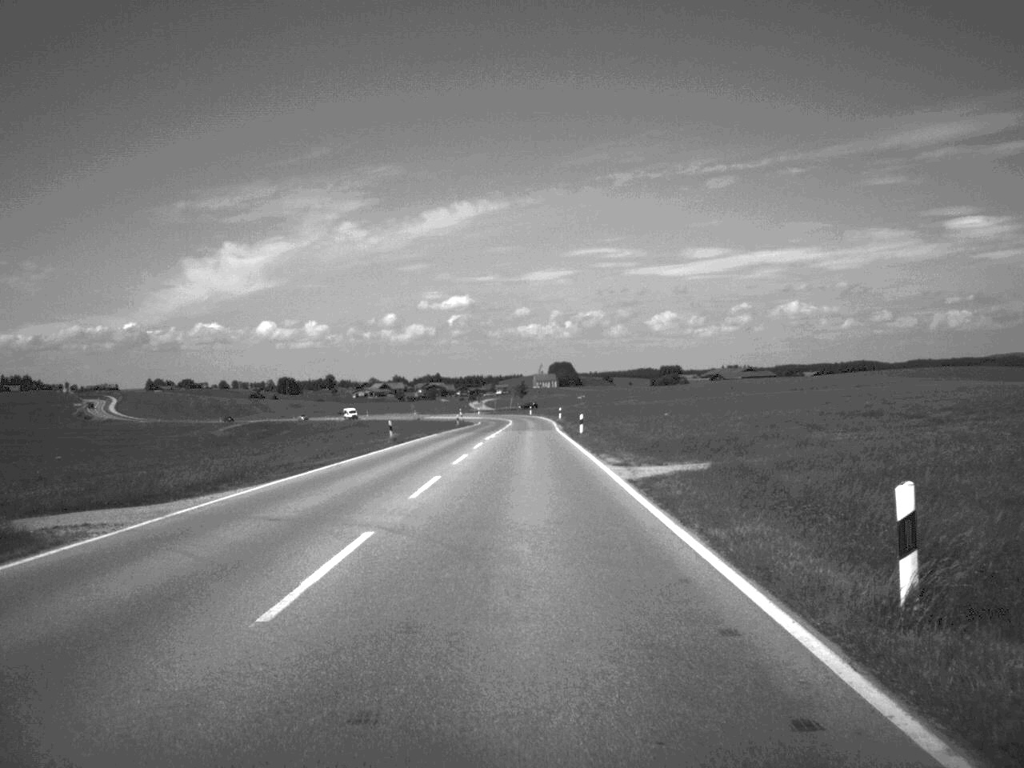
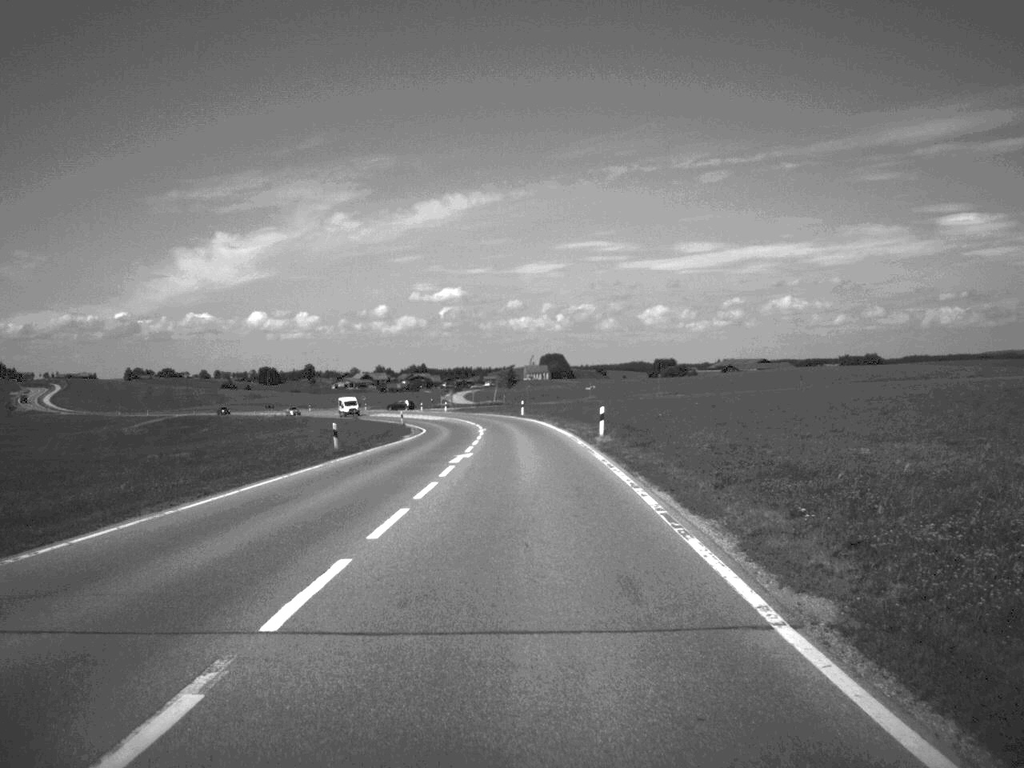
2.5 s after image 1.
(0.0, +67.2) m; 0°
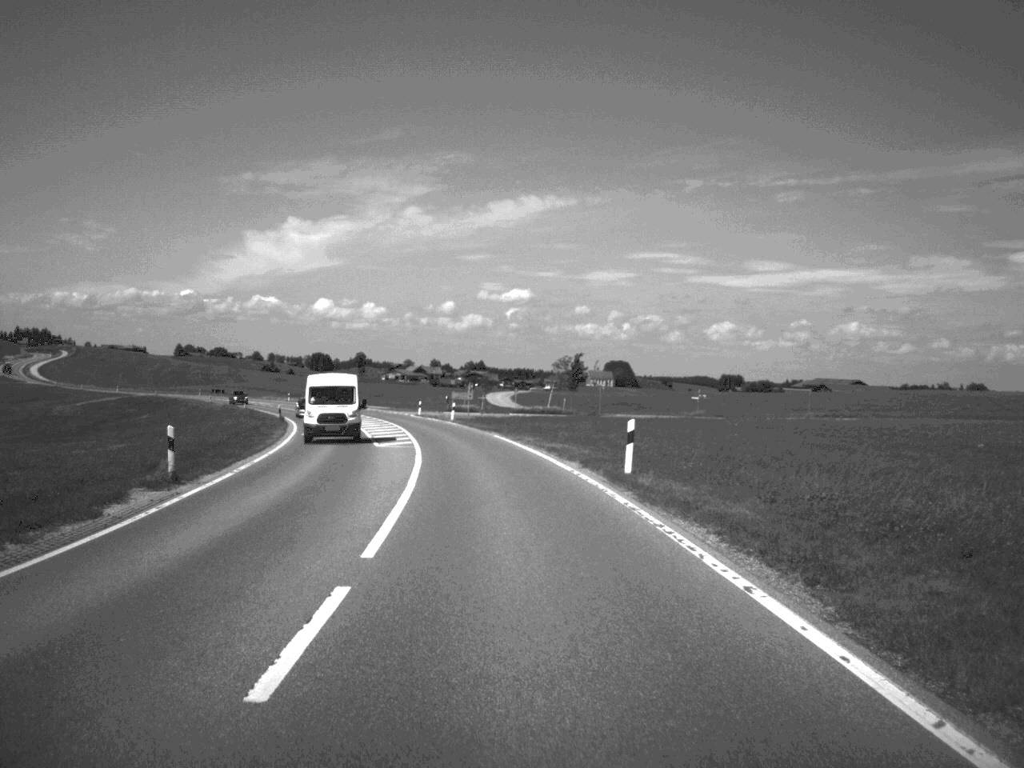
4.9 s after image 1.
(-1.2, +66.8) m; -3°
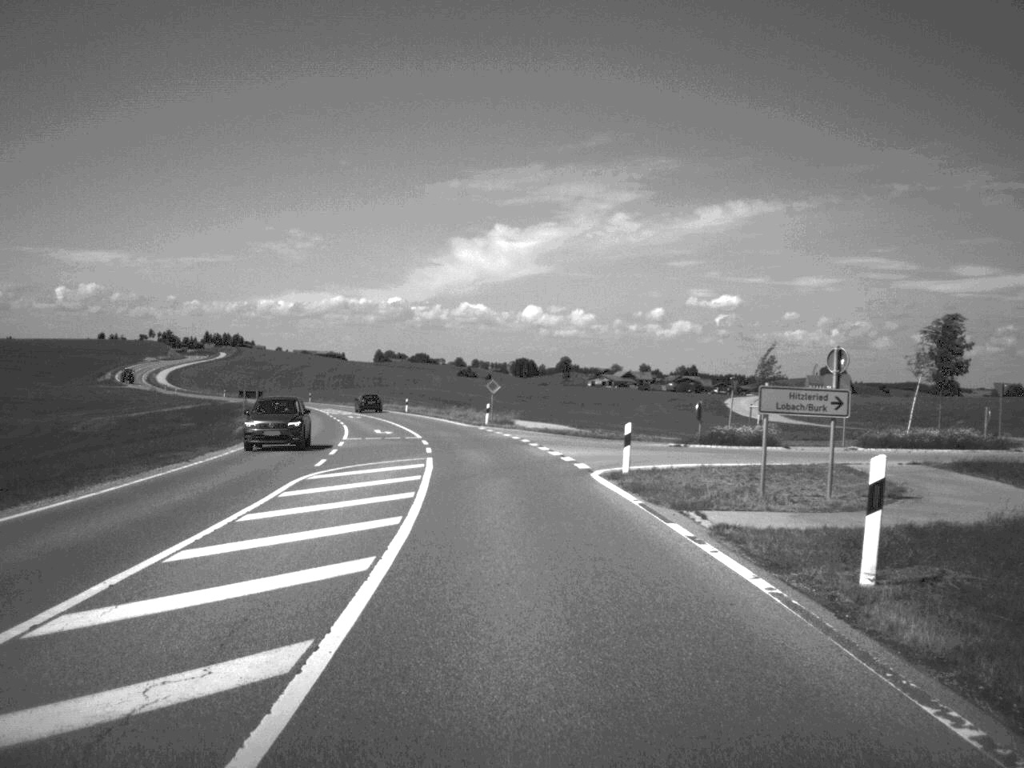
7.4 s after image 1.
(-5.4, +65.3) m; -9°
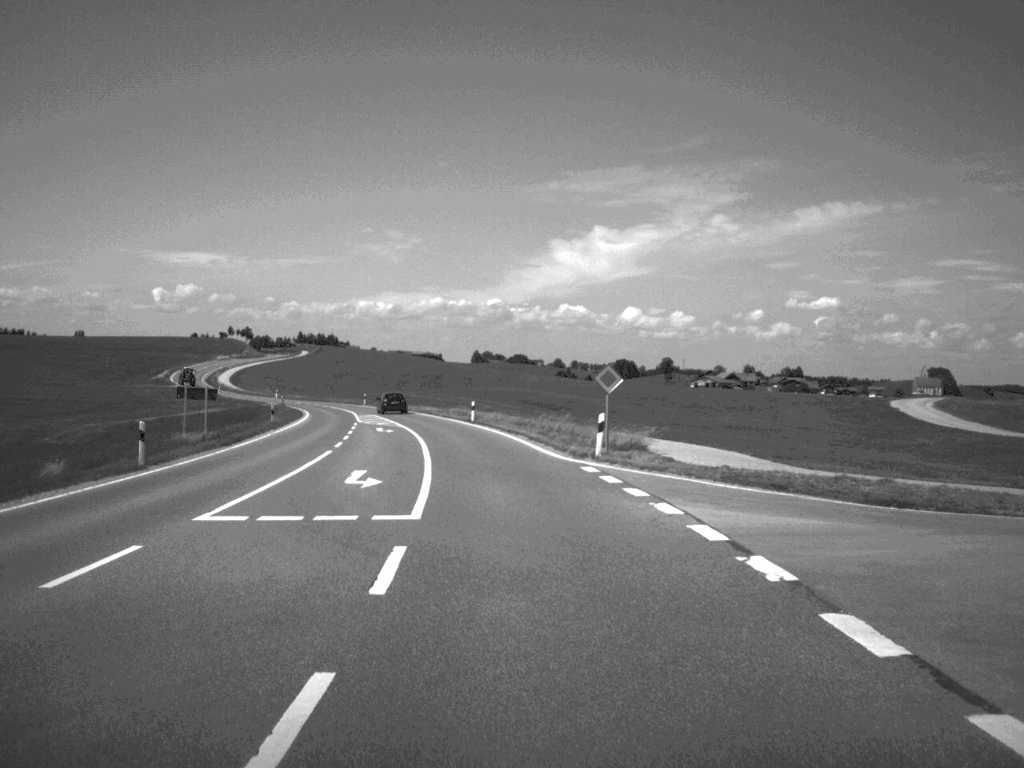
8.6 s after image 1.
(-1.2, +31.1) m; -4°
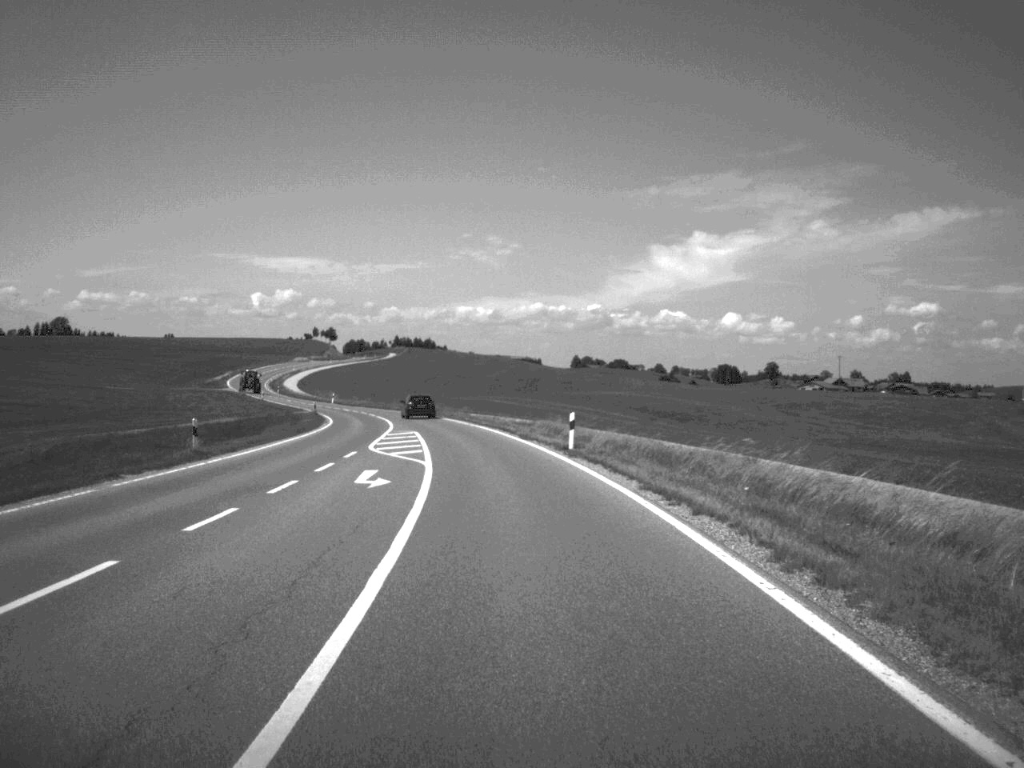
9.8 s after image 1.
(-1.2, +30.1) m; -5°
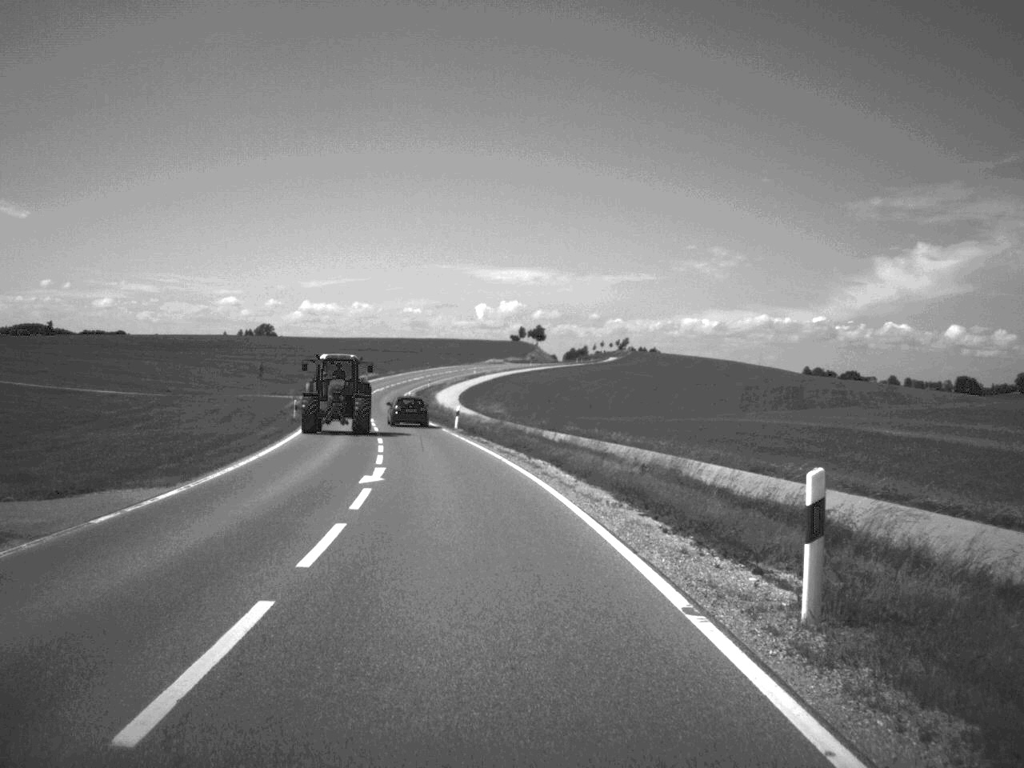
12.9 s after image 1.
(-7.1, +77.6) m; -10°
